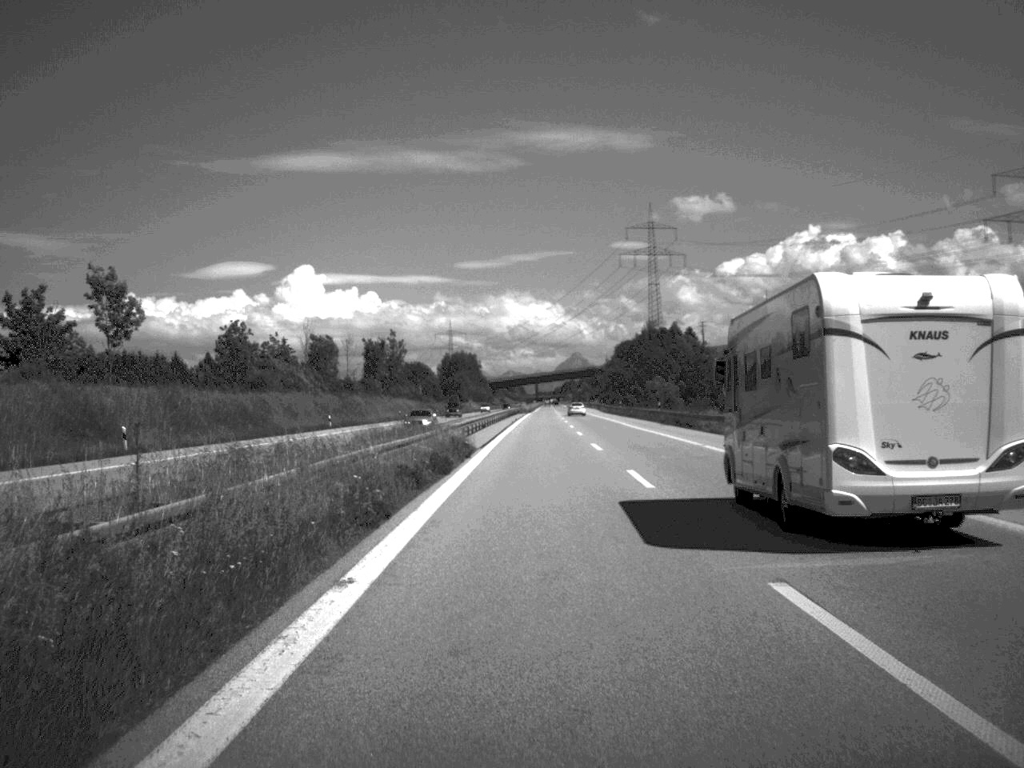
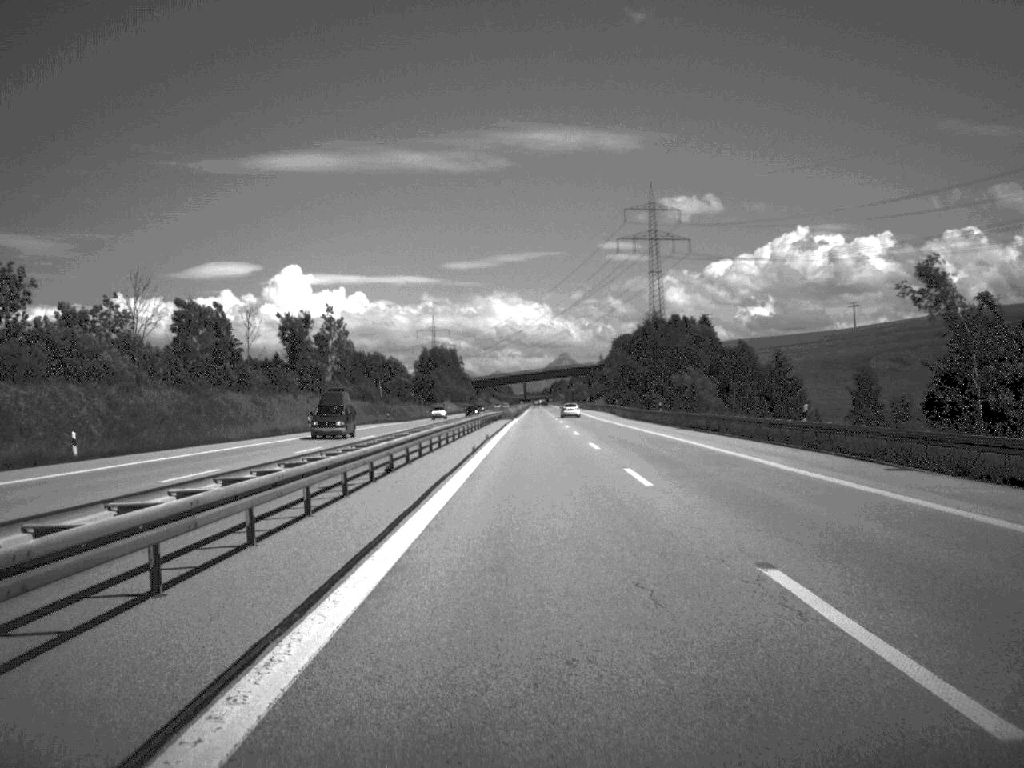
(+0.3, +52.3) m; 0°
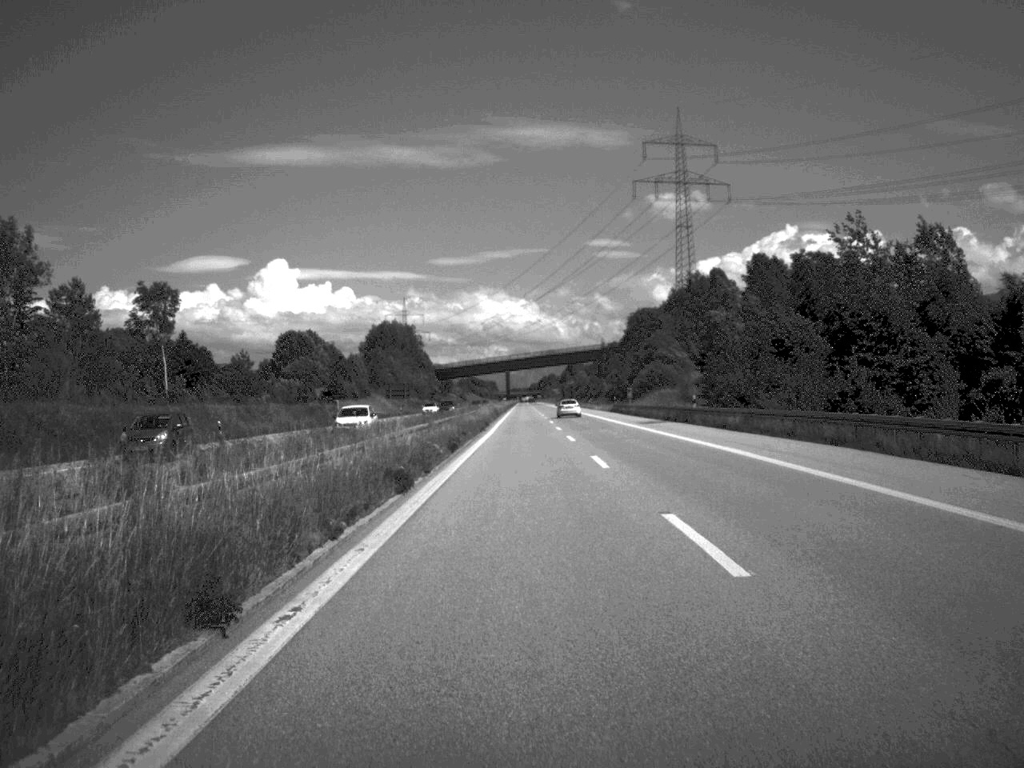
(+0.7, +119.0) m; 0°
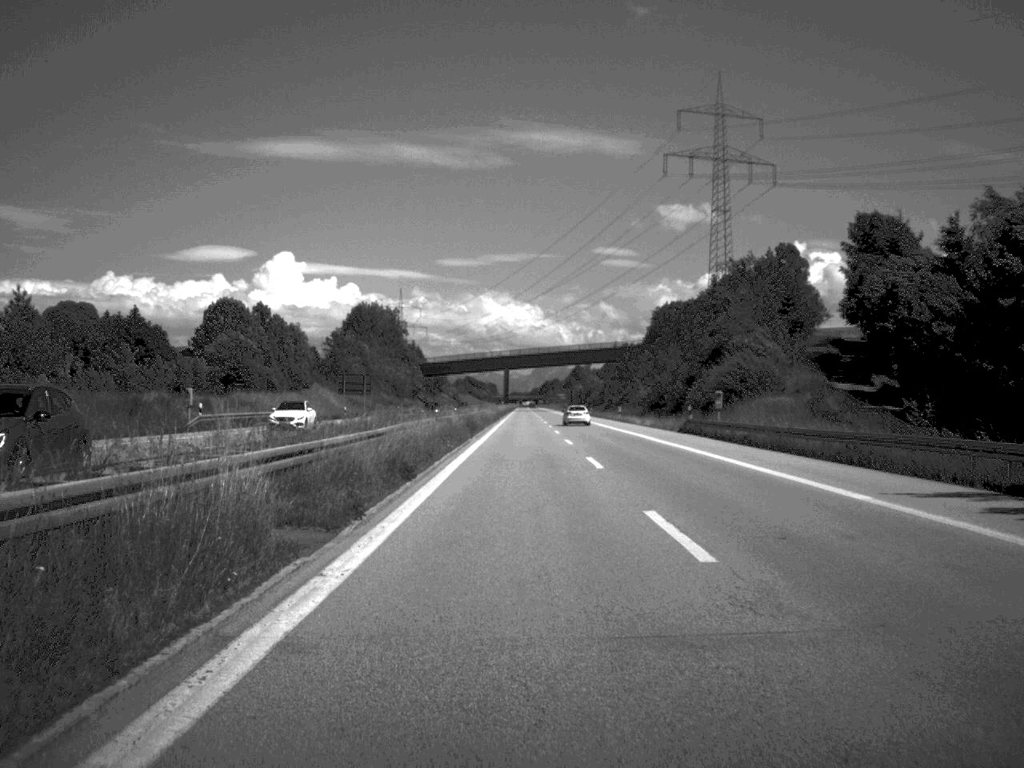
(-0.1, +51.3) m; 0°
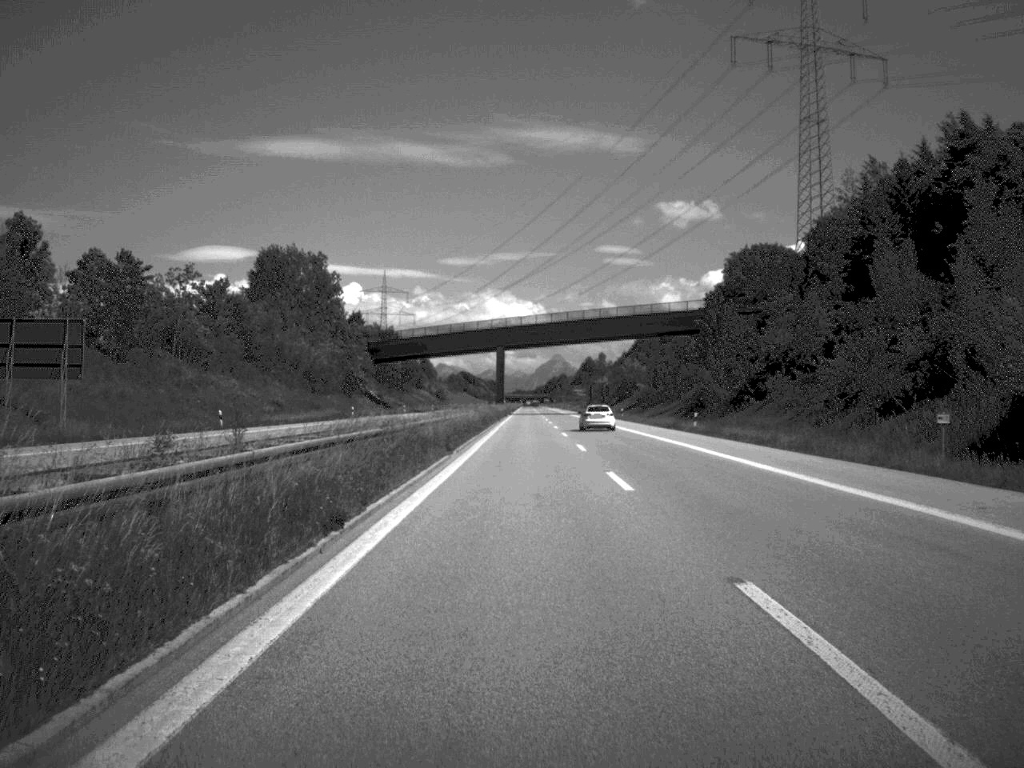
(-0.3, +96.1) m; 0°
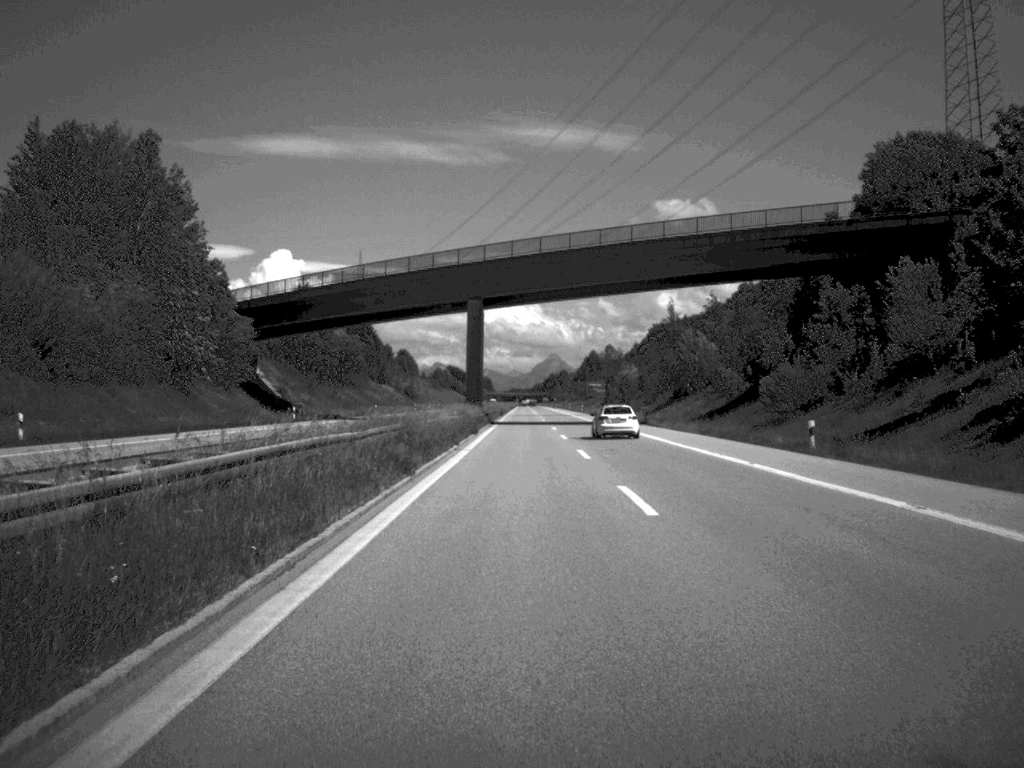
(0.0, +76.2) m; 0°
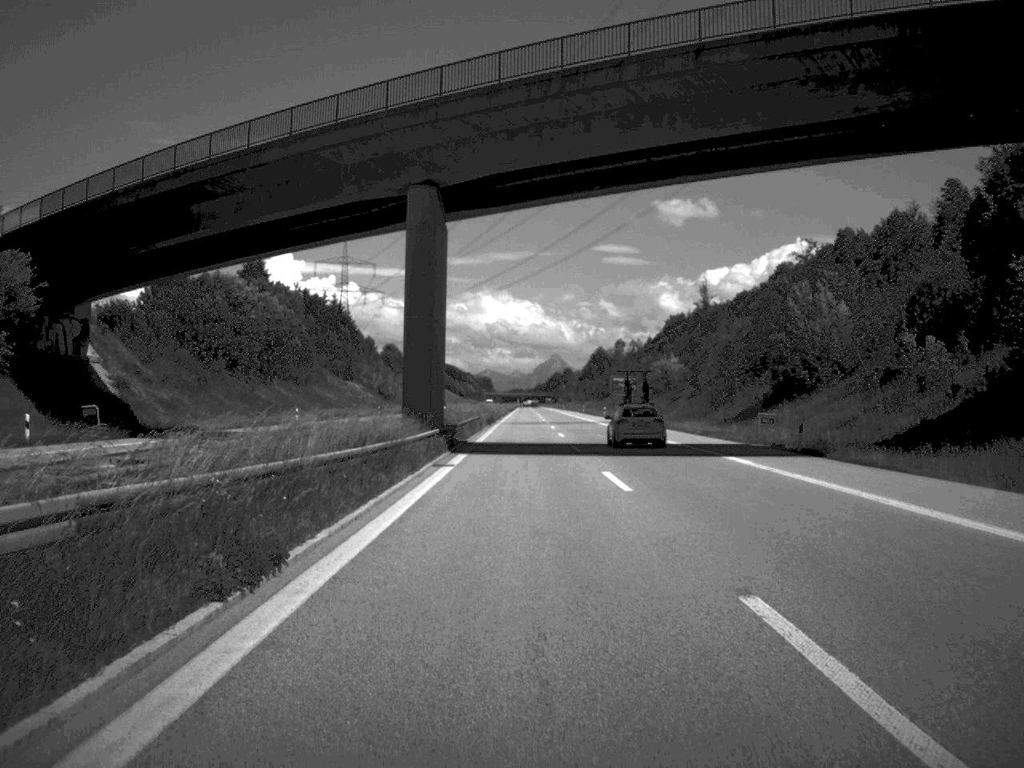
(-0.1, +48.3) m; 0°
